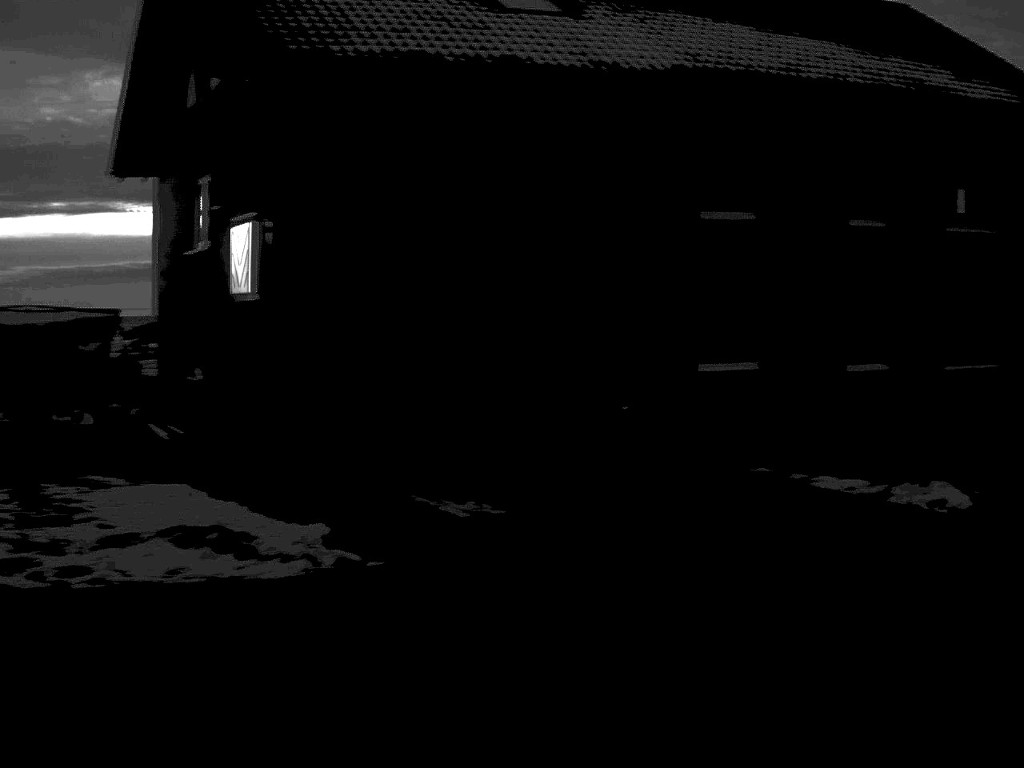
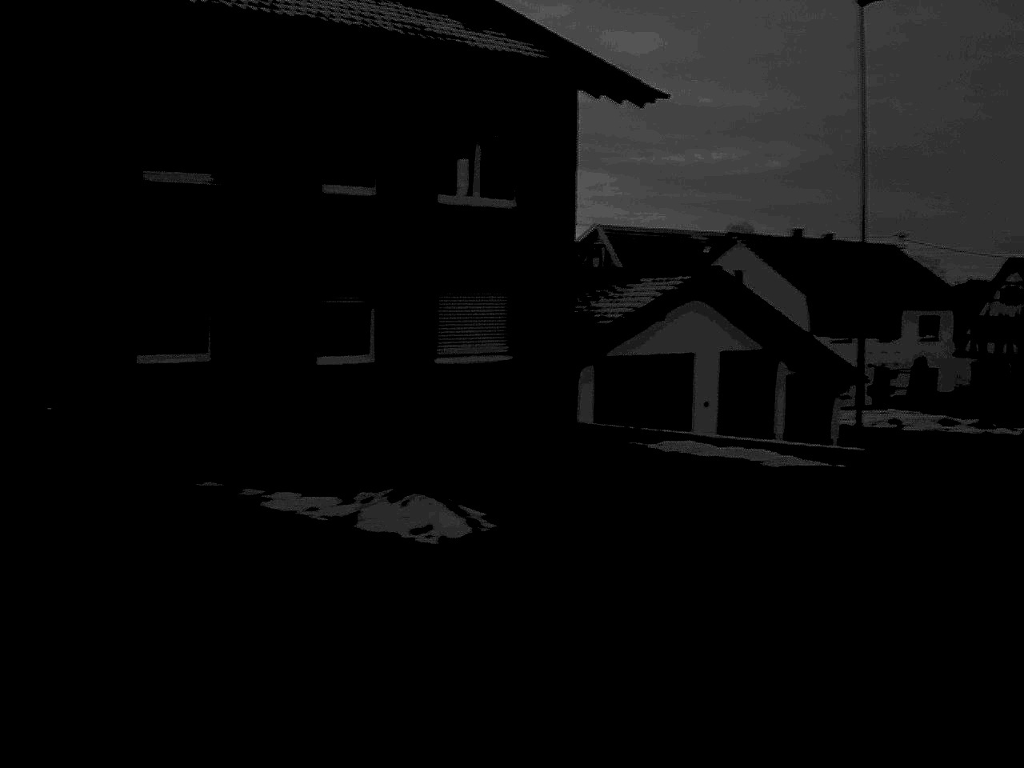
(+0.7, +3.6) m; +22°
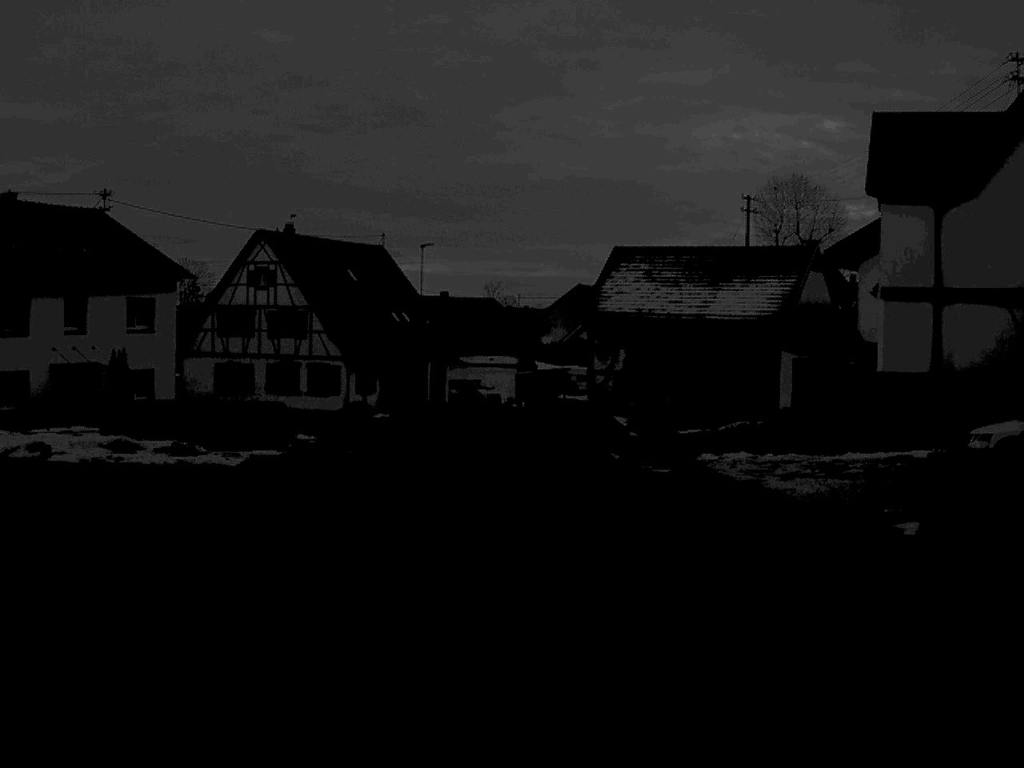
(+6.7, +15.9) m; +30°
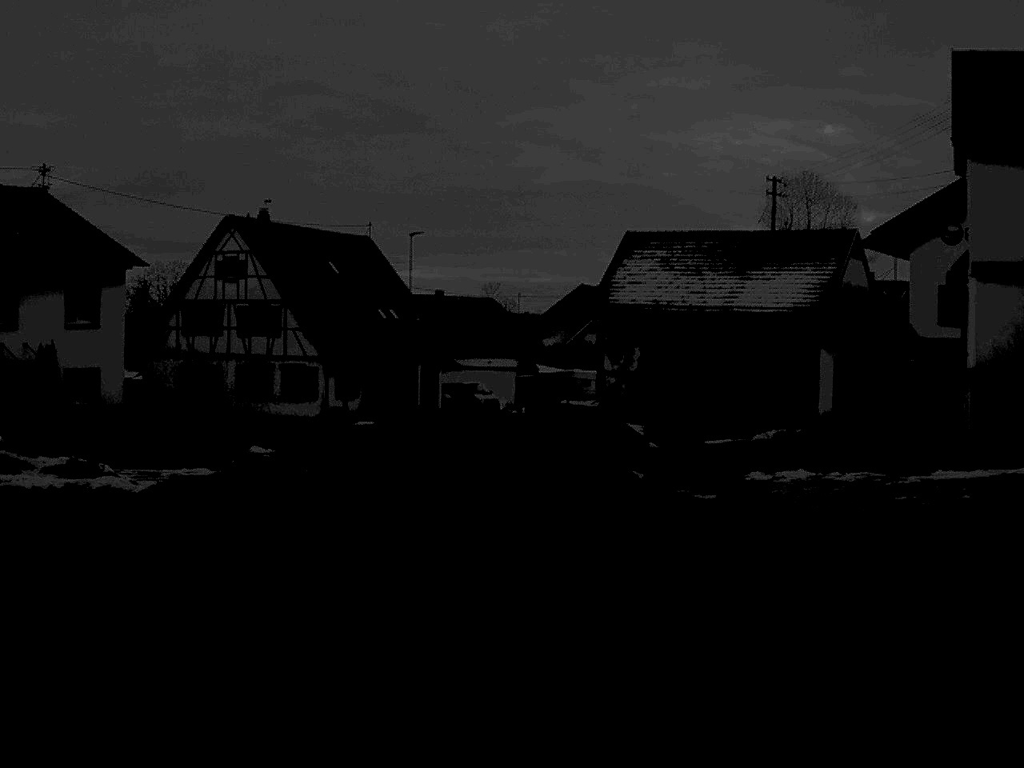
(0.0, +6.8) m; 0°
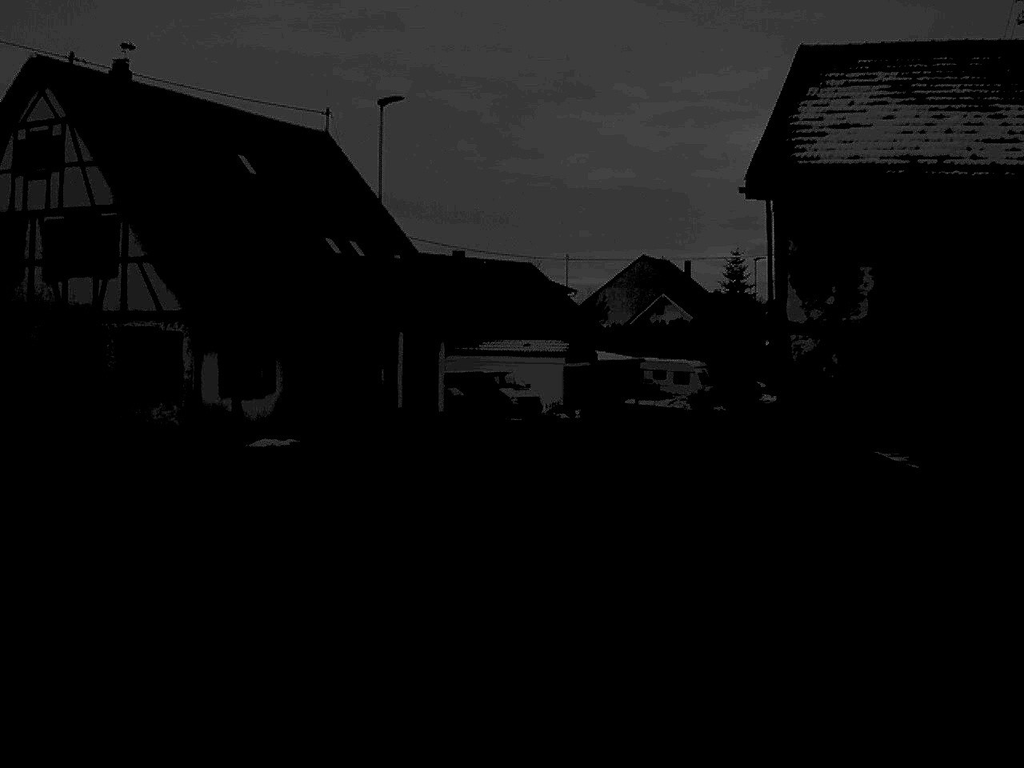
(-0.5, +27.2) m; -2°
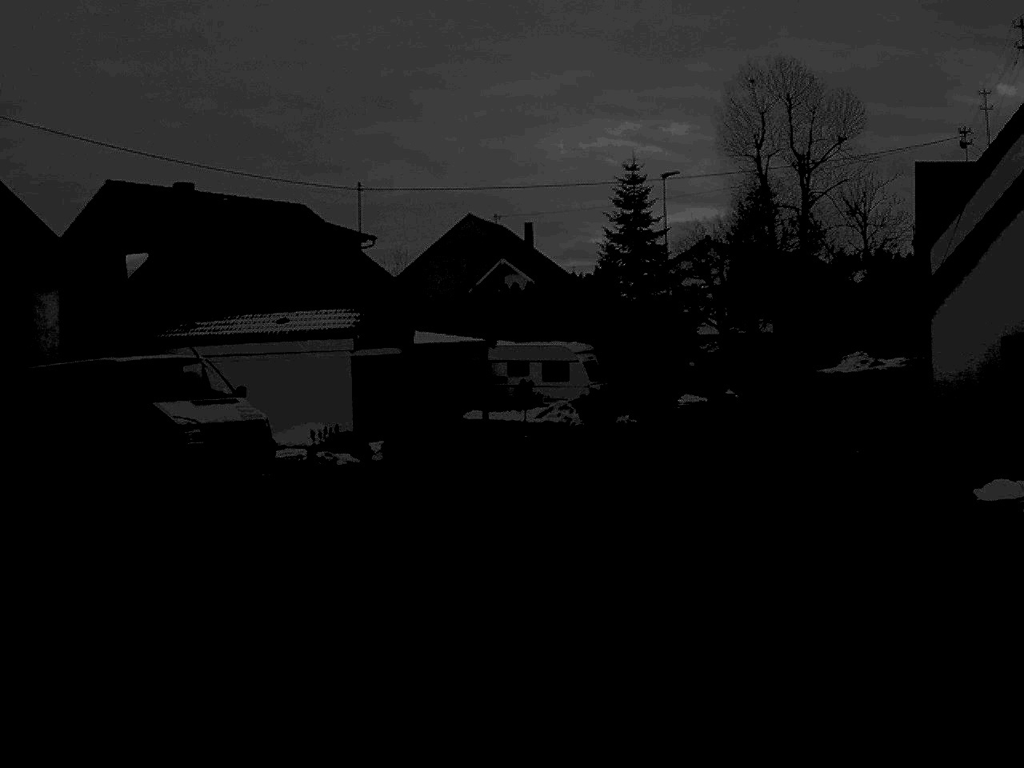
(+1.4, +29.2) m; +9°
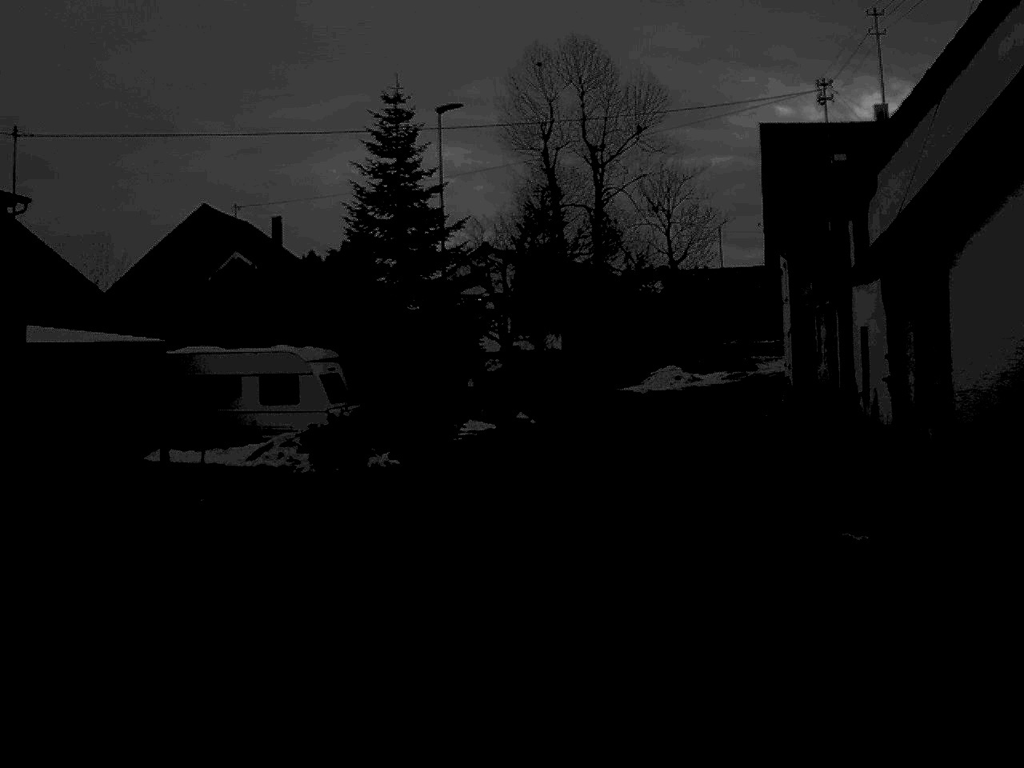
(+1.2, +14.1) m; +10°
